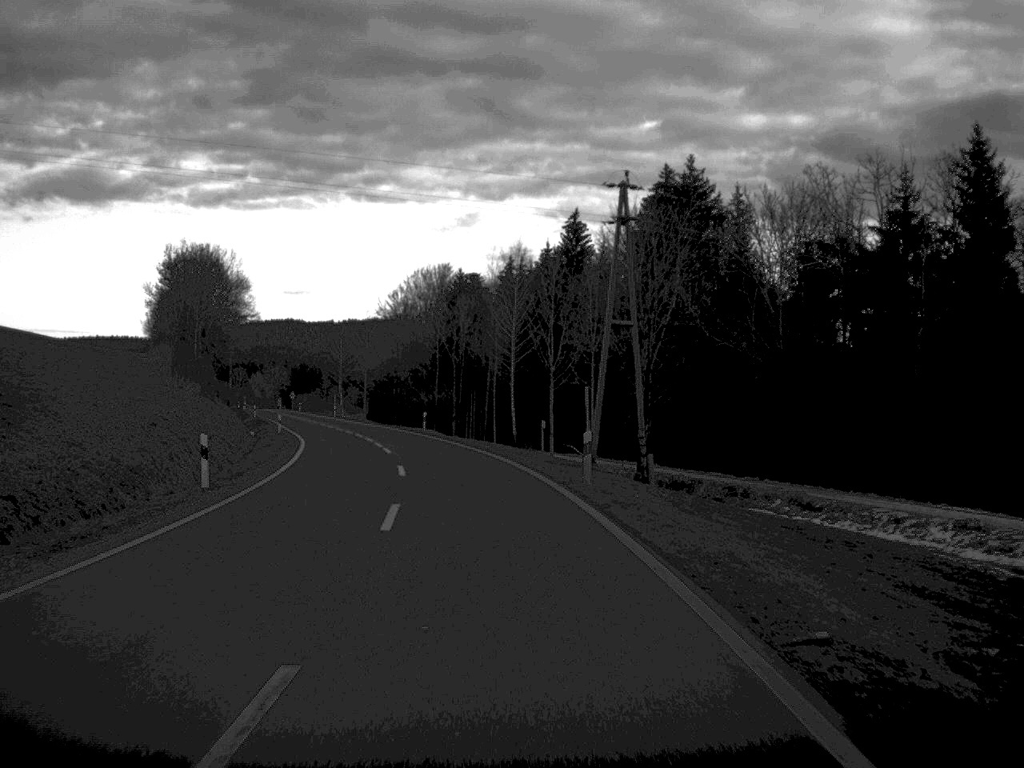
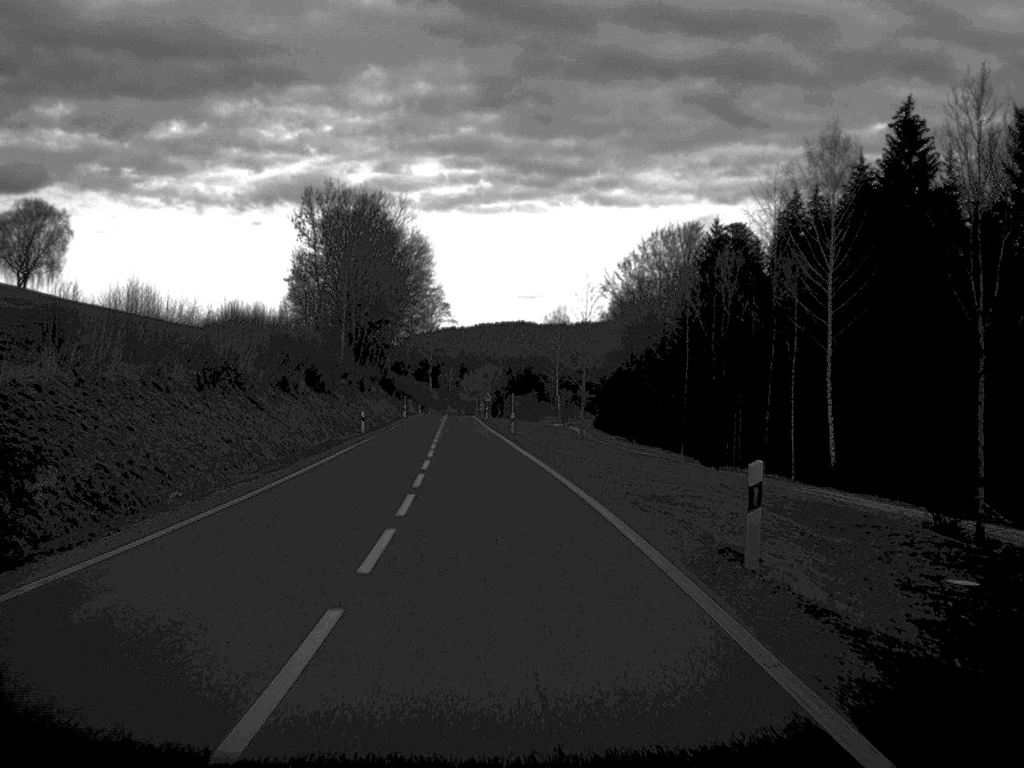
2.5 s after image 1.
(-4.9, +52.0) m; -11°
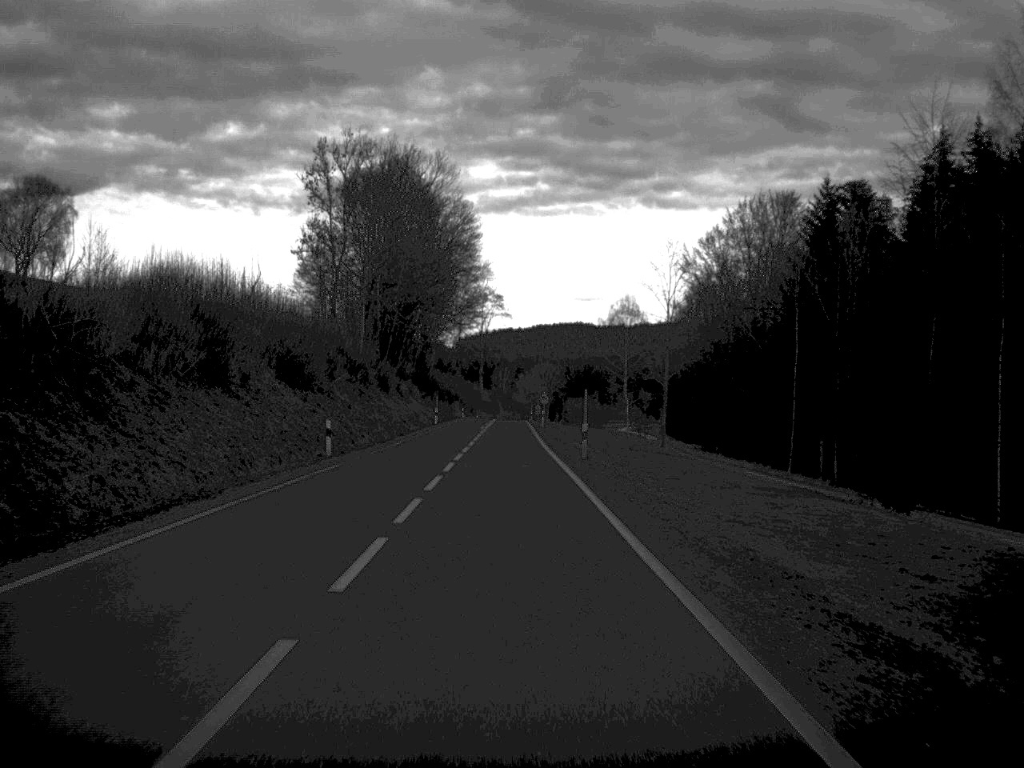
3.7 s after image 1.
(-0.6, +25.6) m; -3°
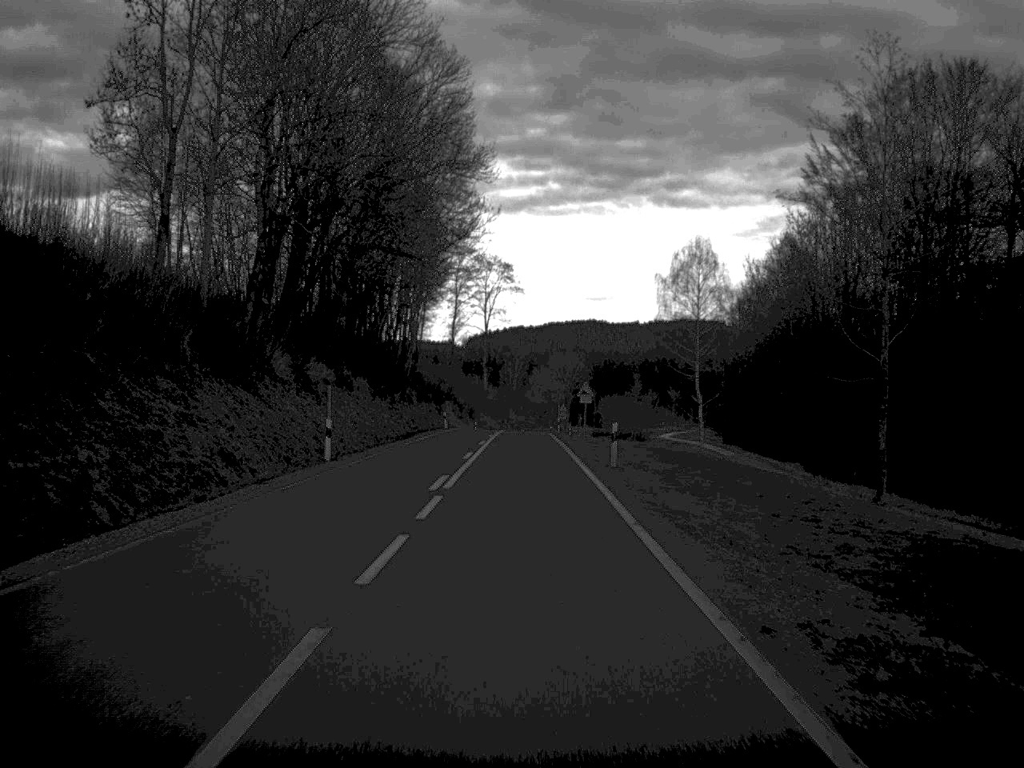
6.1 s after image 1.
(-0.7, +54.1) m; 0°
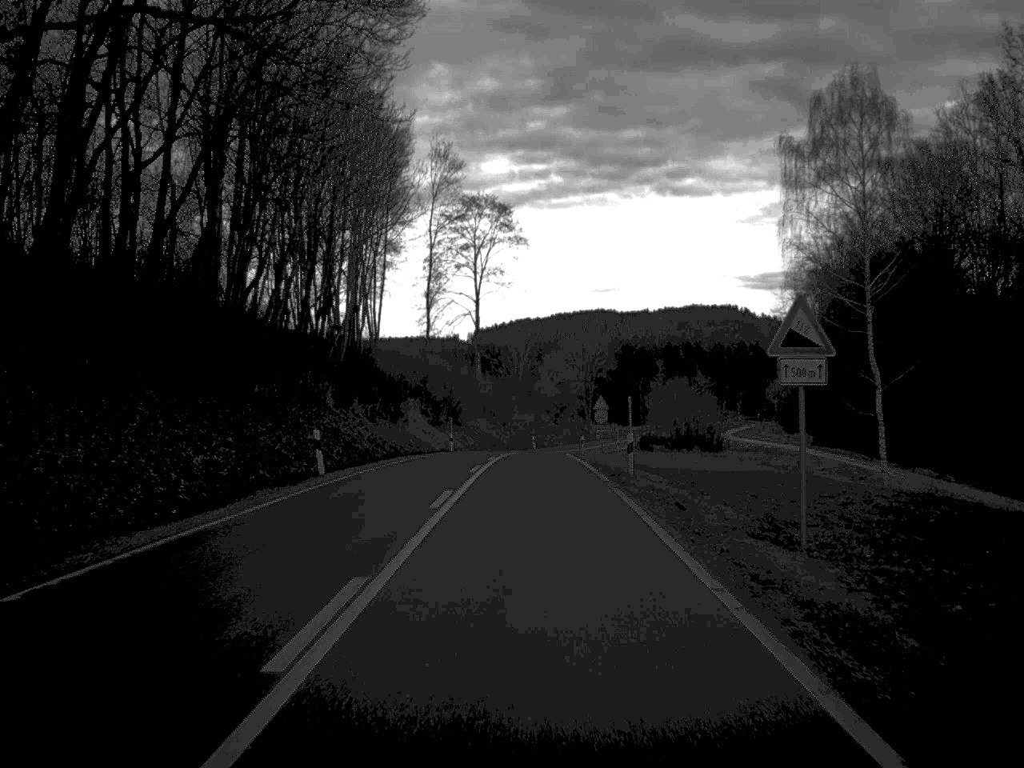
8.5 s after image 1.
(-0.2, +51.7) m; -1°
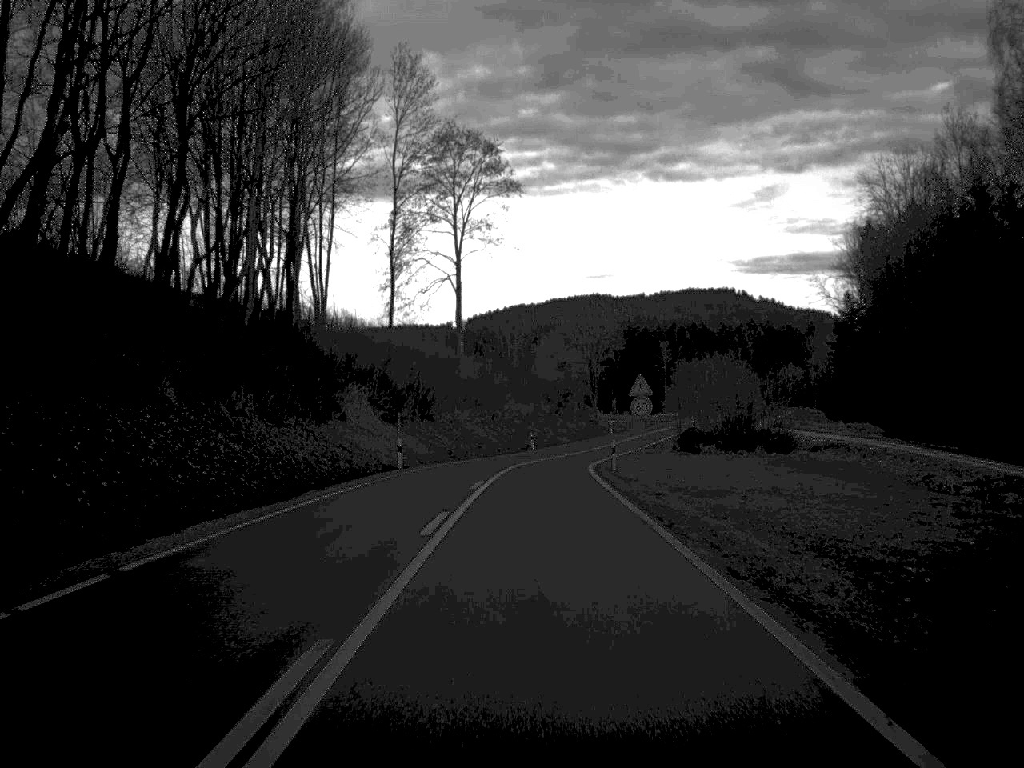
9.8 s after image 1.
(0.0, +27.1) m; 0°
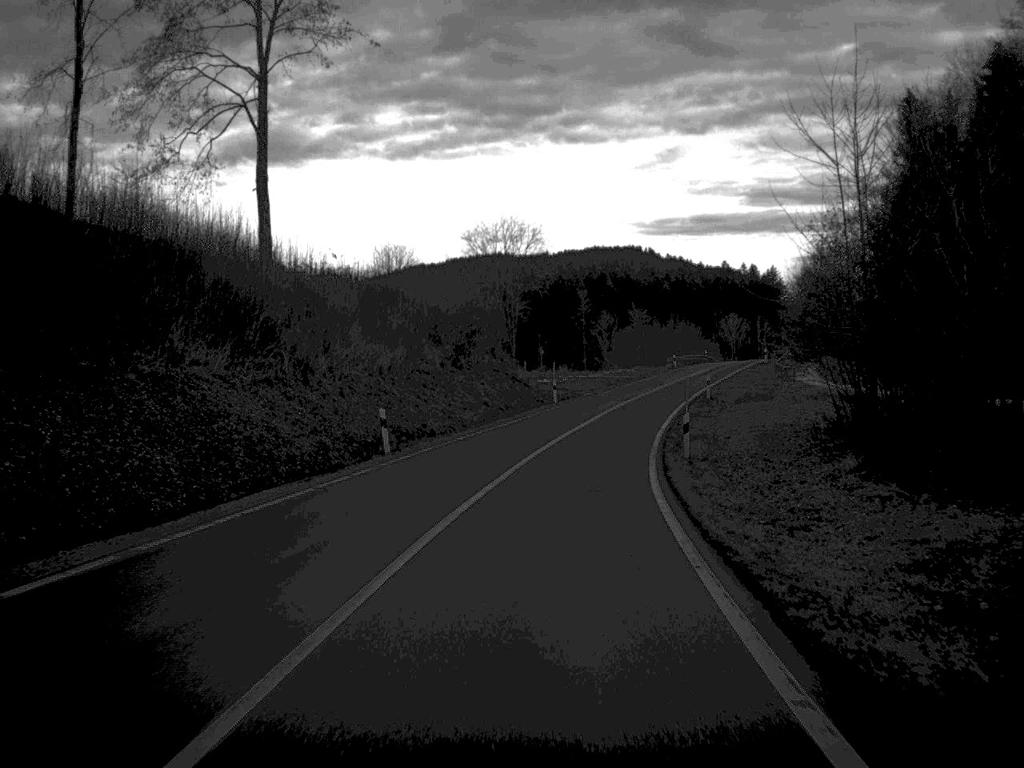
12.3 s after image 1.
(+1.4, +52.2) m; +4°
